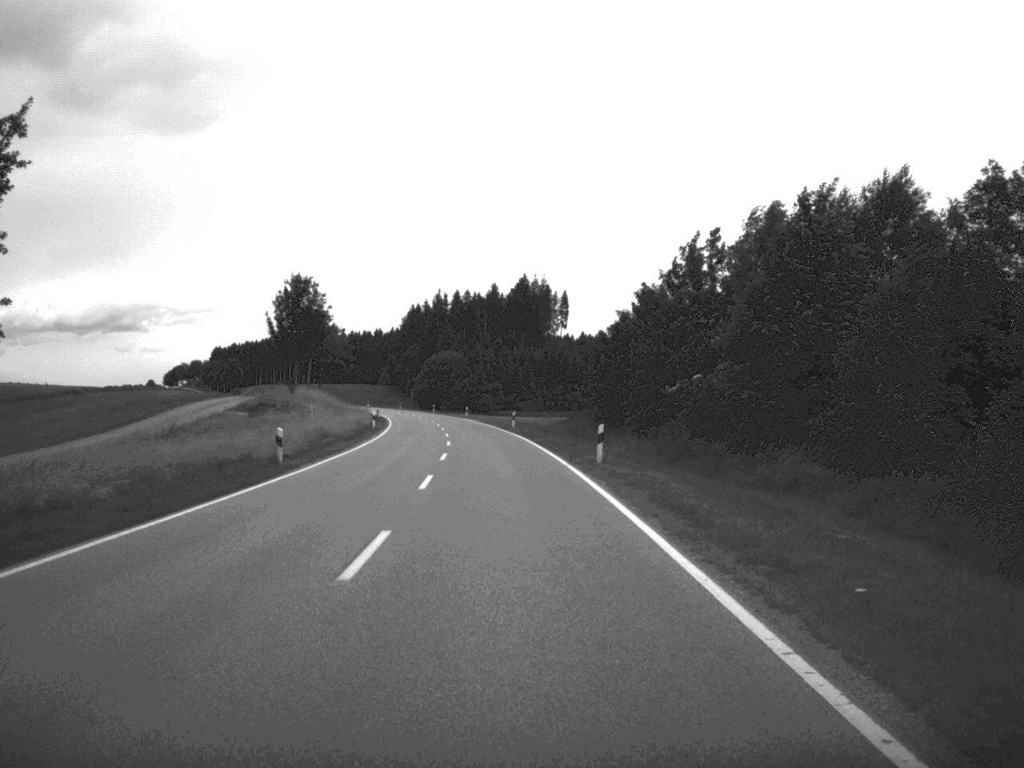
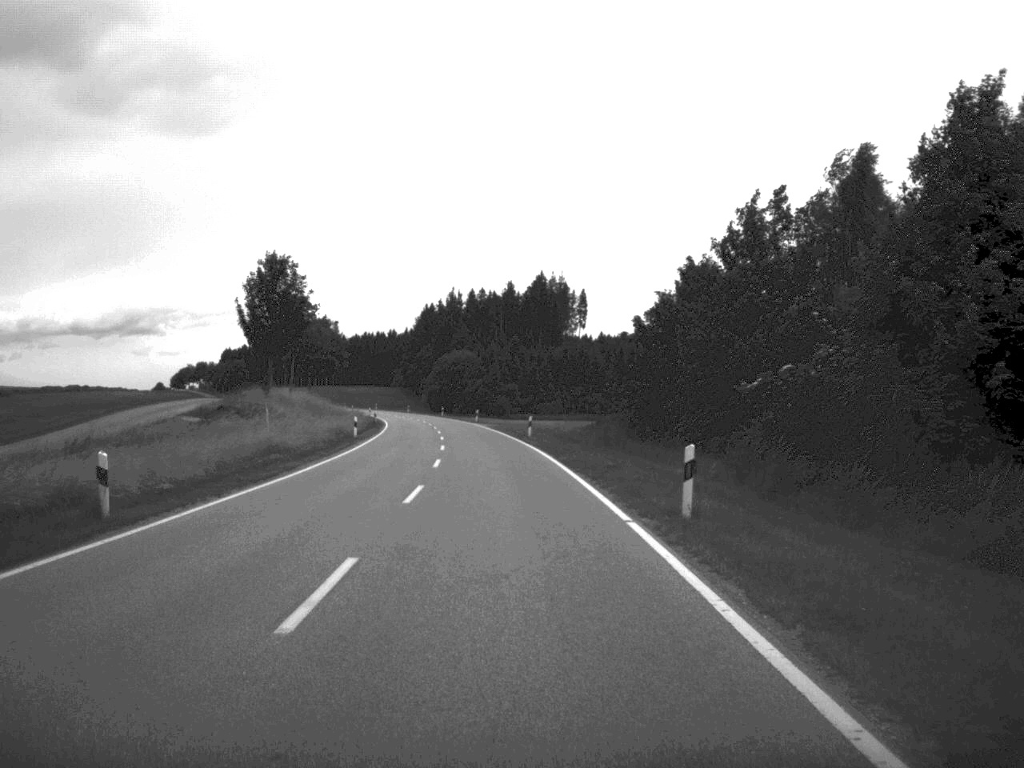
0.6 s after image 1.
(-0.1, +14.2) m; -1°
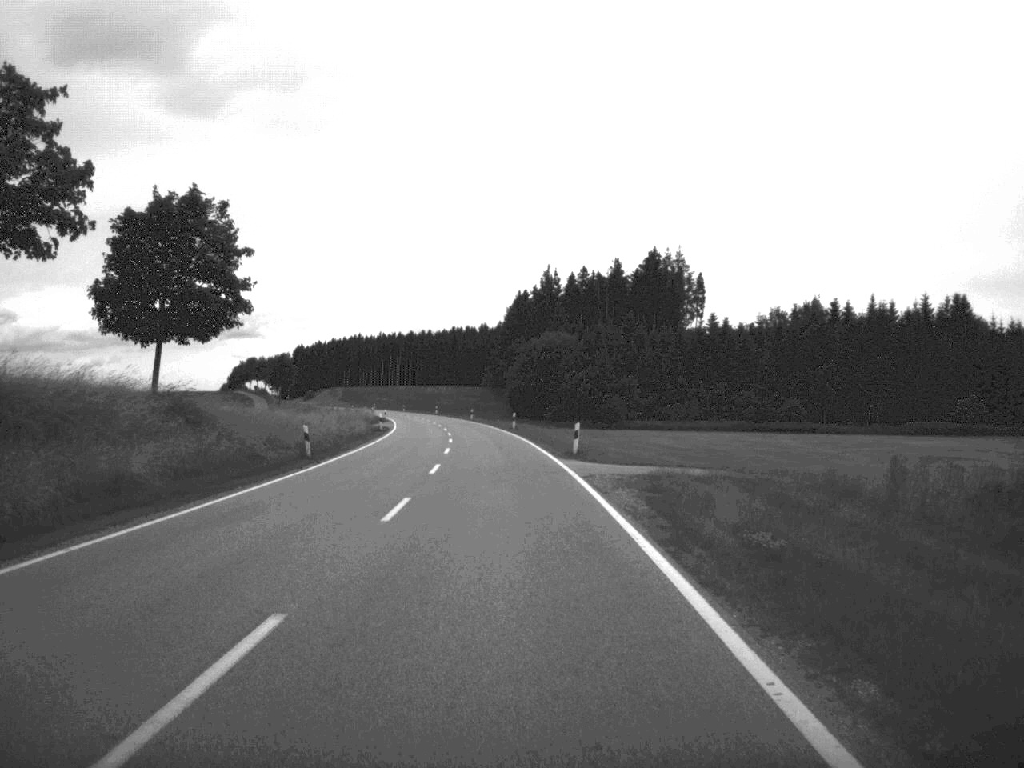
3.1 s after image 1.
(-2.2, +61.6) m; -5°
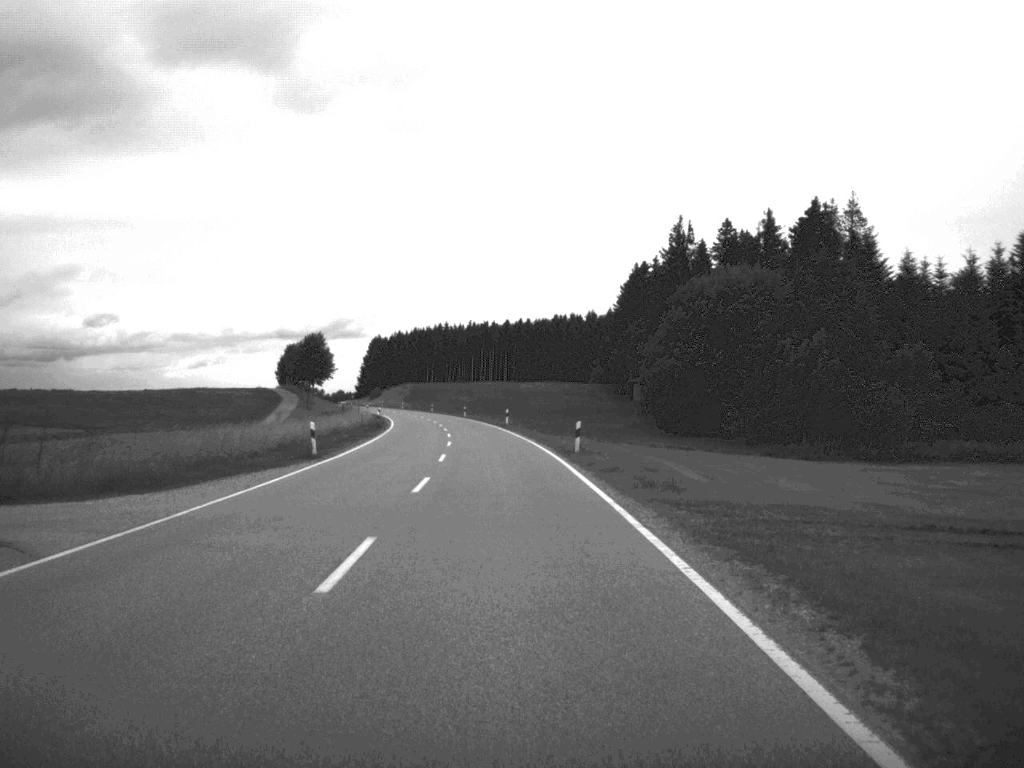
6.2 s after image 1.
(-3.2, +76.5) m; -5°
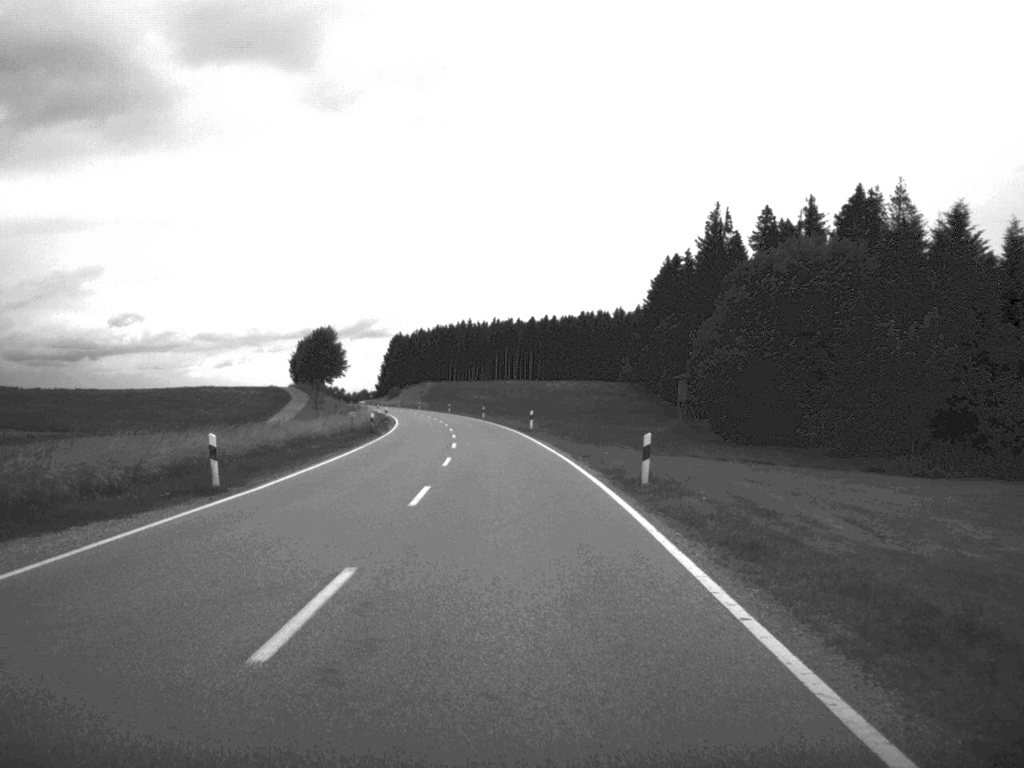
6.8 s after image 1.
(-0.2, +14.5) m; -1°
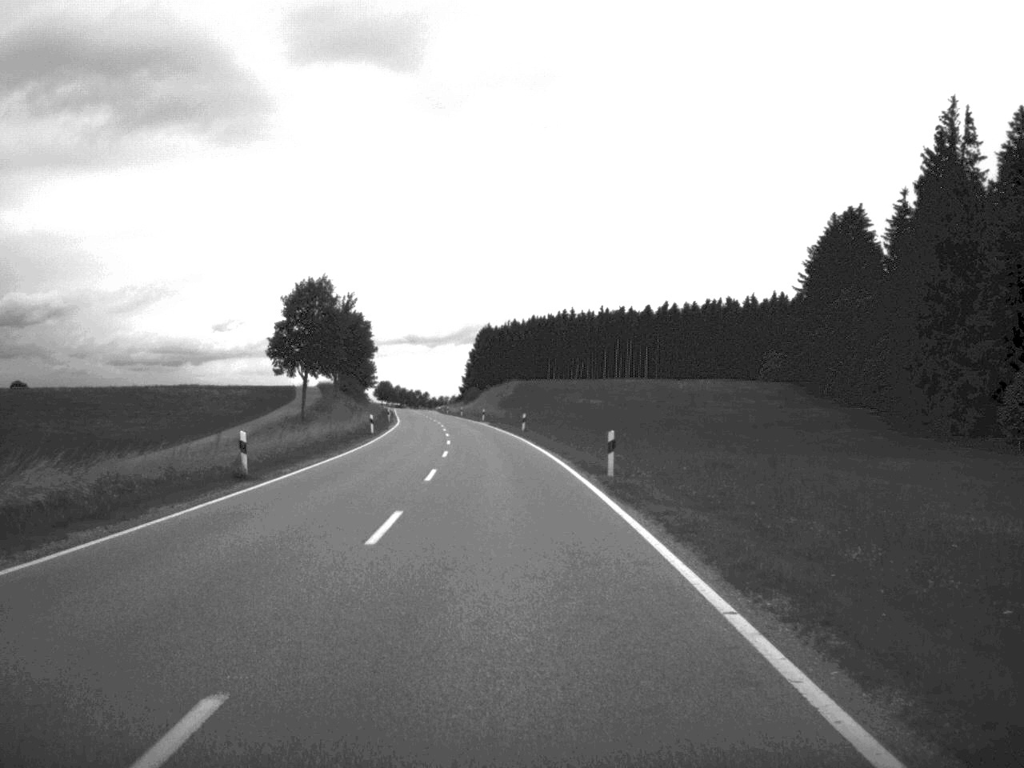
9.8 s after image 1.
(-3.0, +75.0) m; -5°
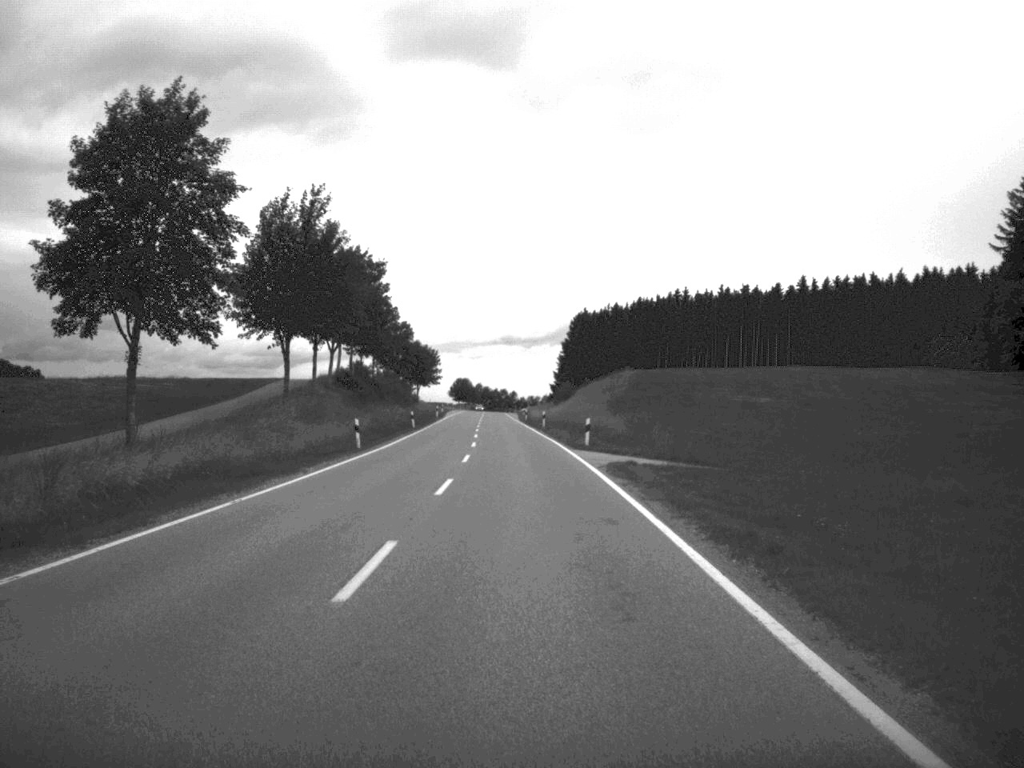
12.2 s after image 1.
(-2.4, +62.4) m; -4°
